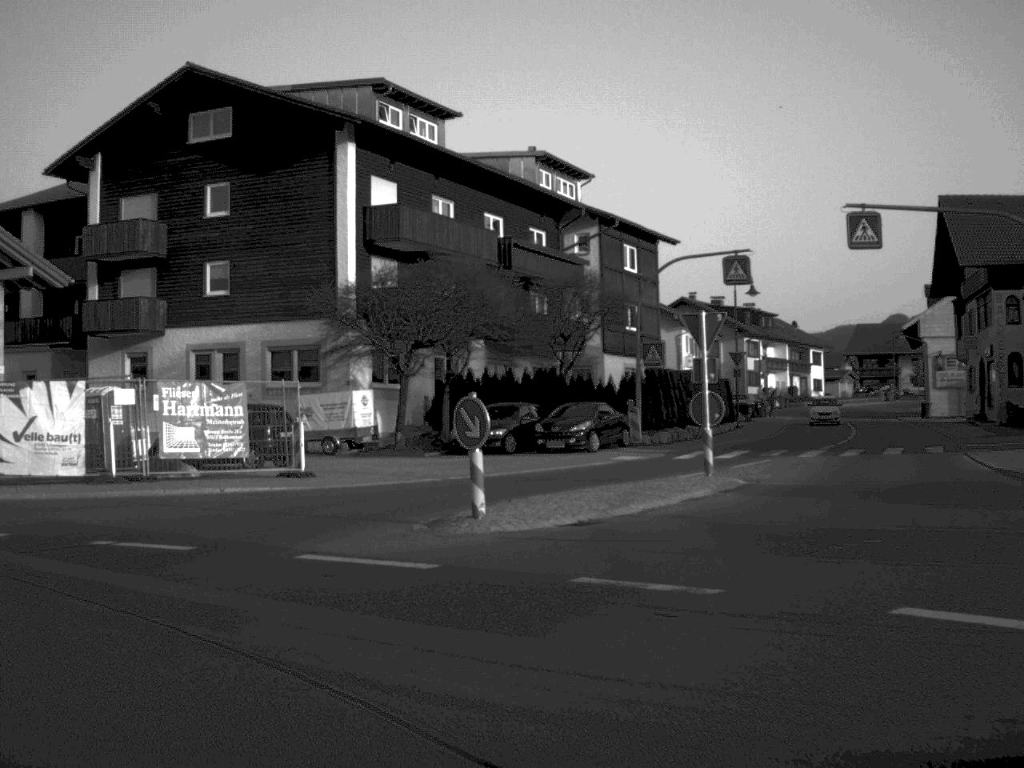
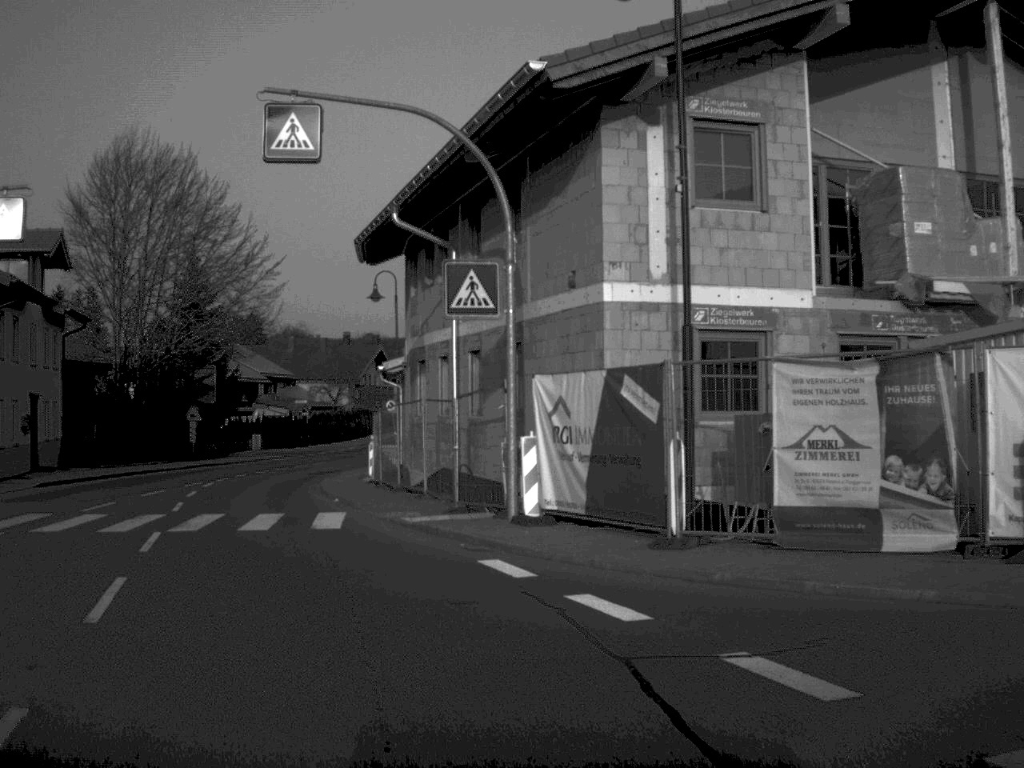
(-6.3, +11.8) m; -52°
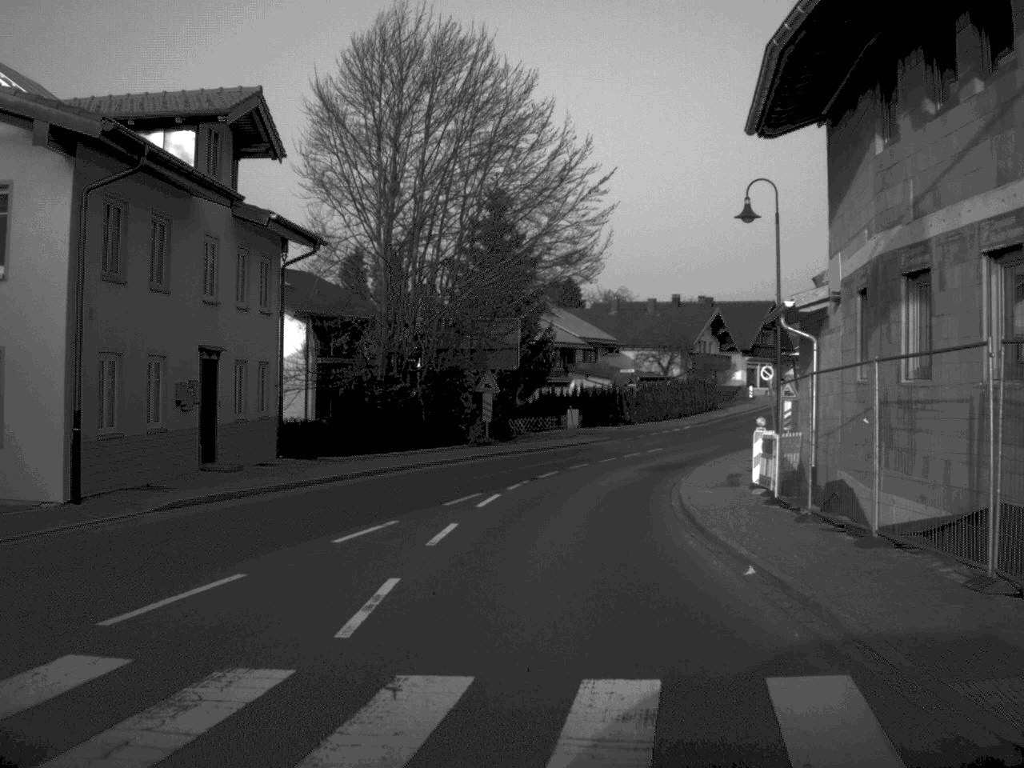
(-2.6, +15.1) m; -13°
